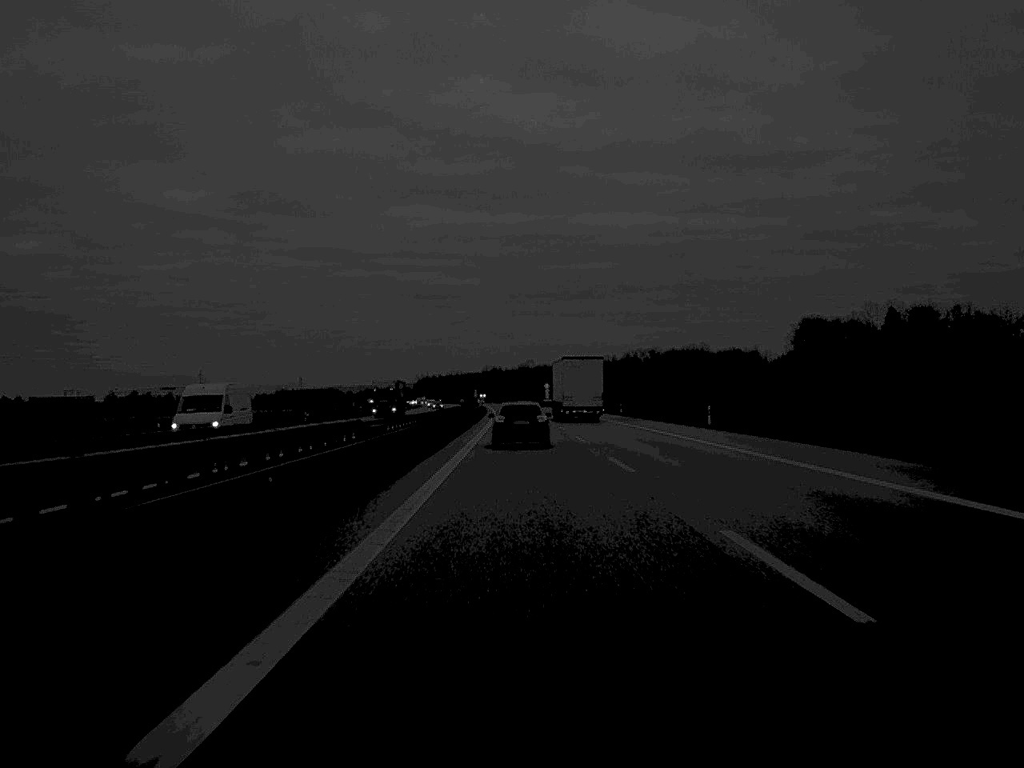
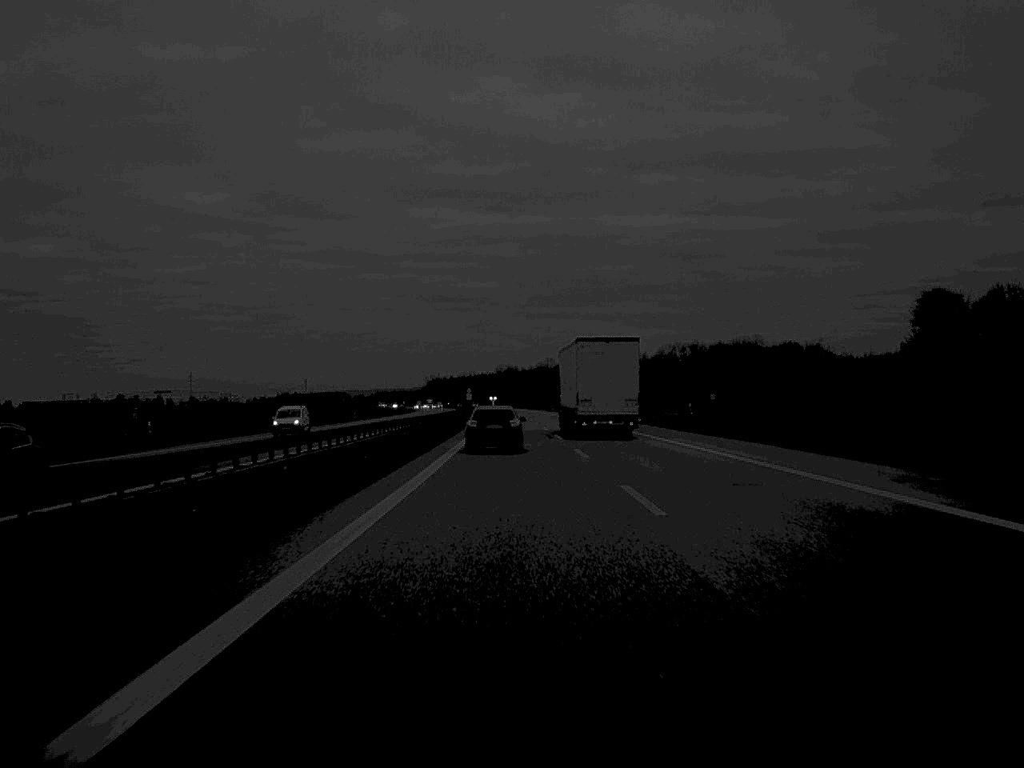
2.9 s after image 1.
(-0.6, +98.3) m; -1°
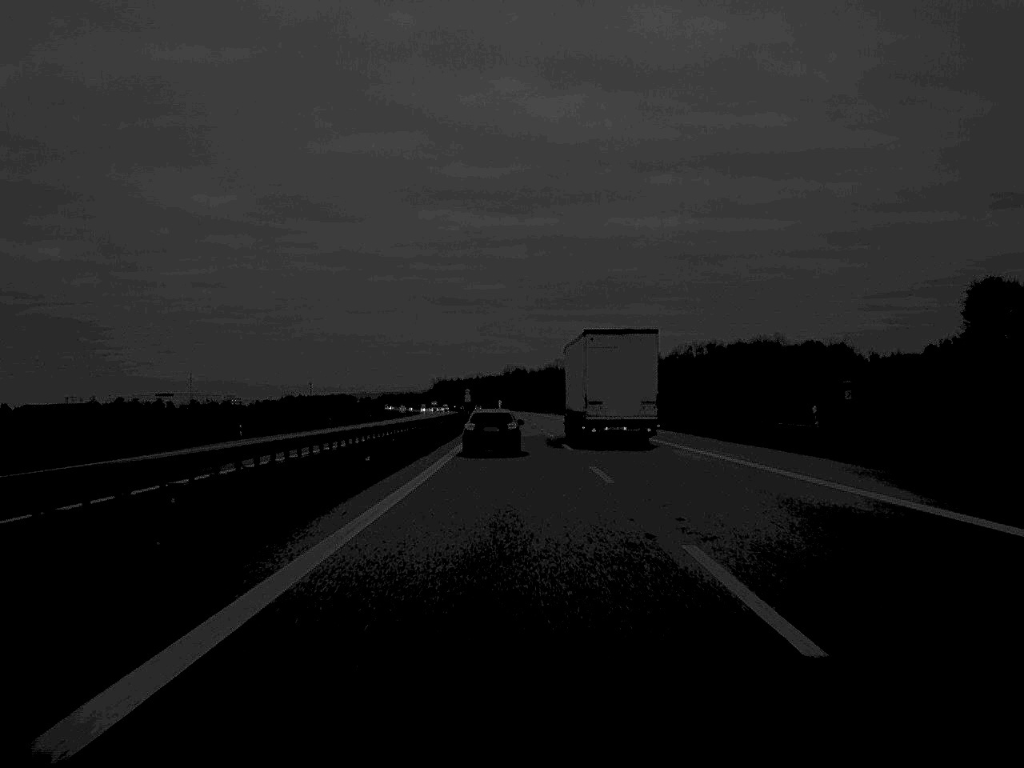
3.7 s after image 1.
(-0.1, +27.1) m; 0°
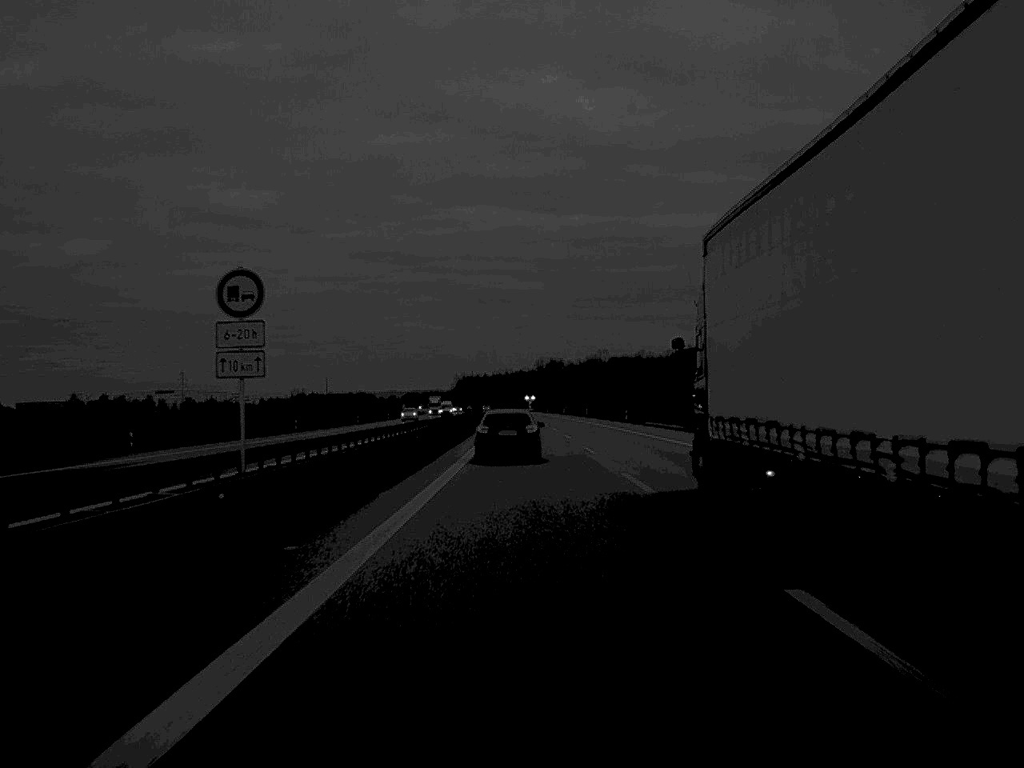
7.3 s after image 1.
(-2.2, +128.0) m; -1°
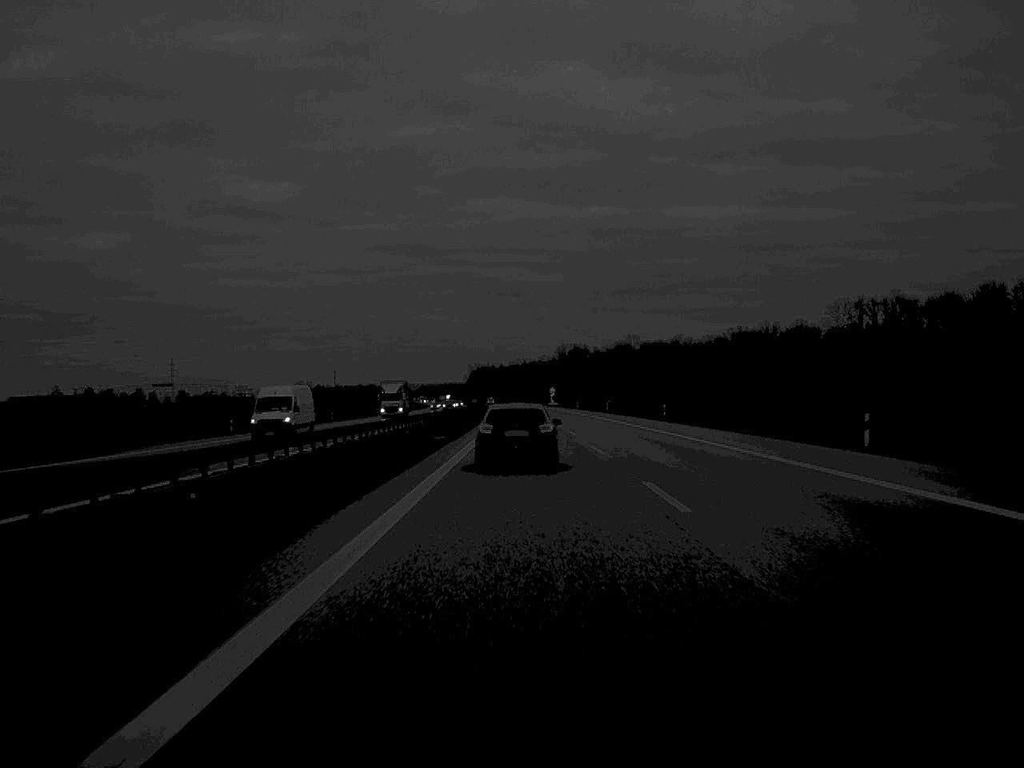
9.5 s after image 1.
(-0.4, +76.4) m; -1°
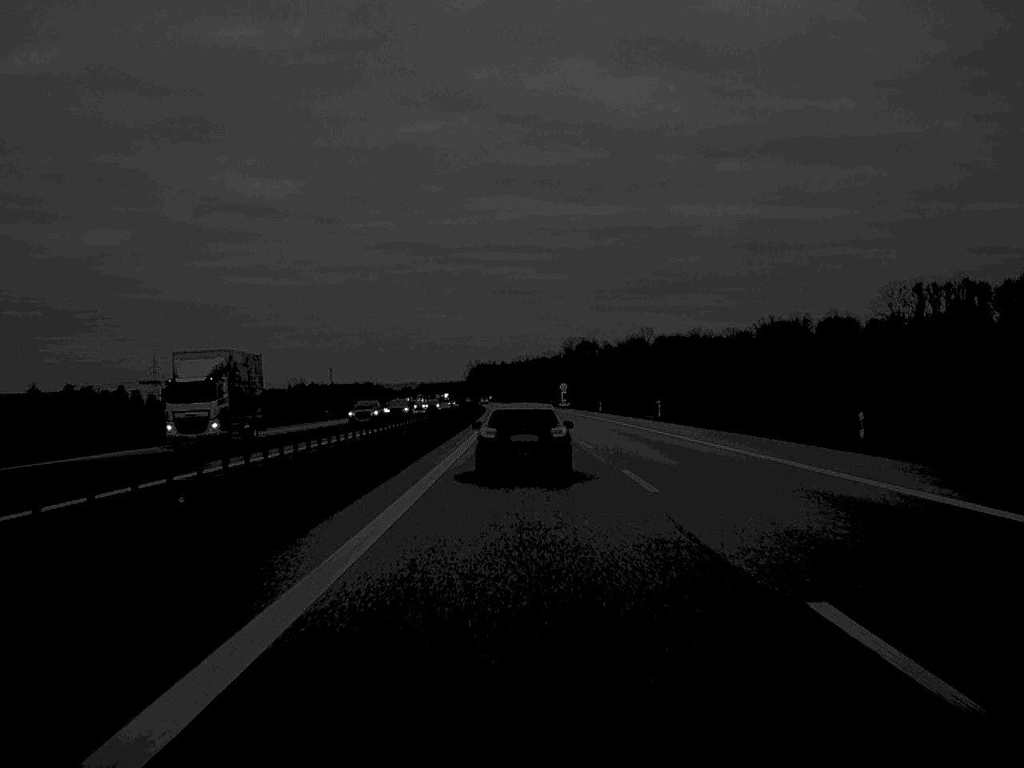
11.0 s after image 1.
(-0.1, +49.4) m; 0°
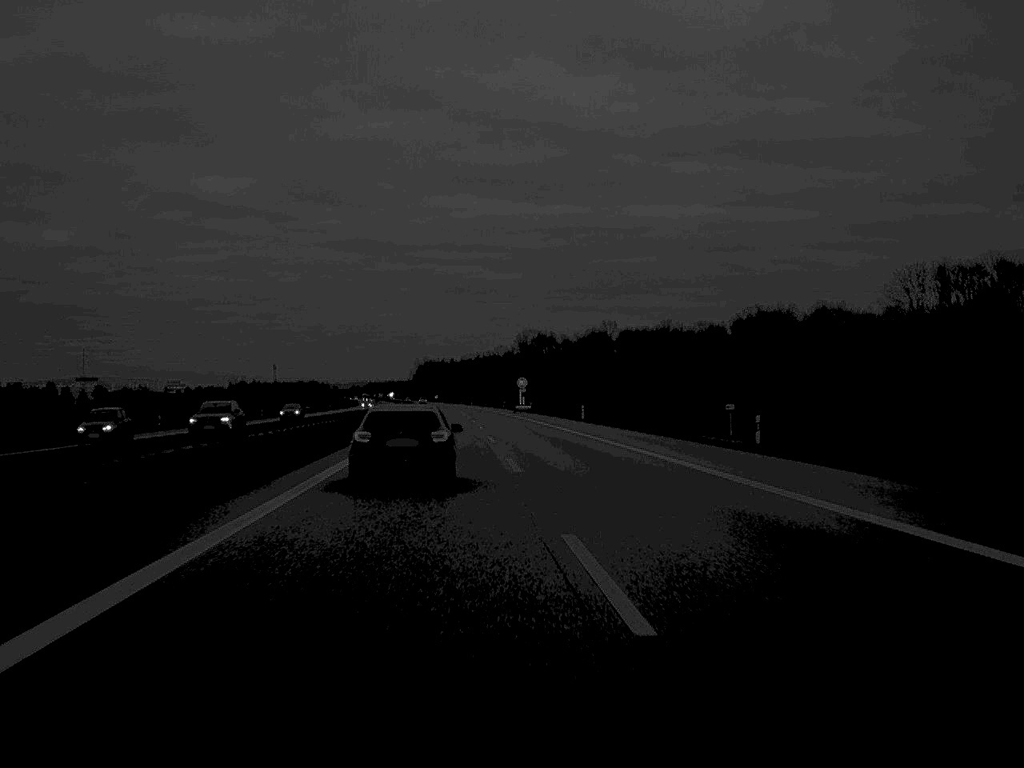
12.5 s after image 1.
(+0.8, +48.1) m; +2°
